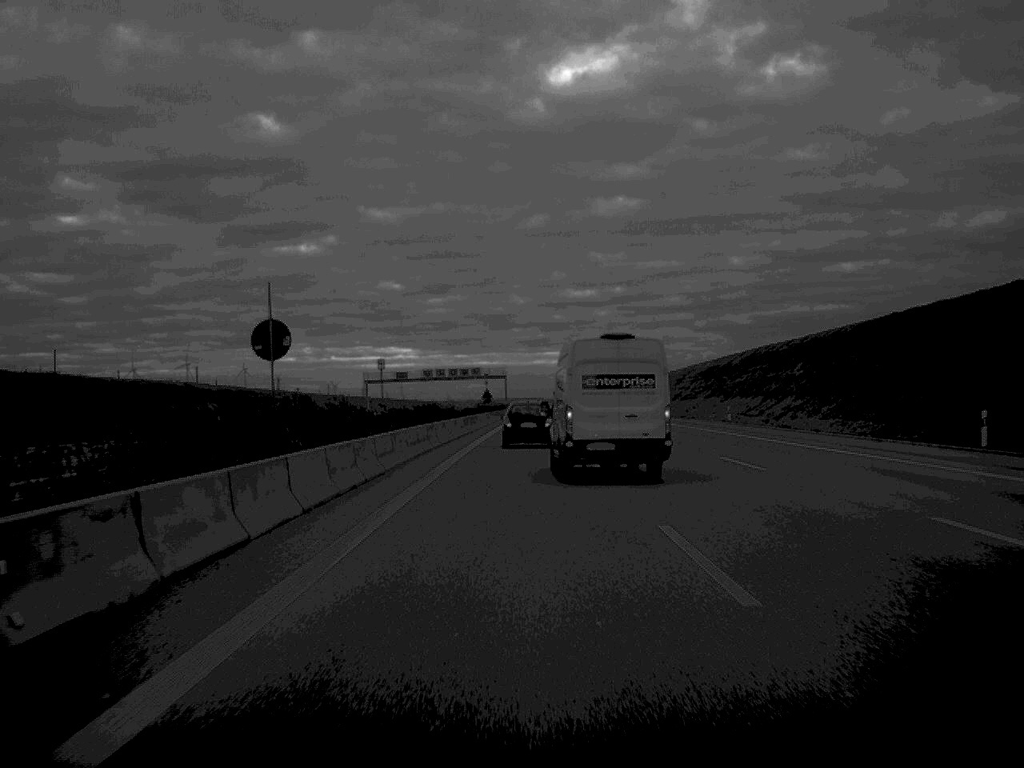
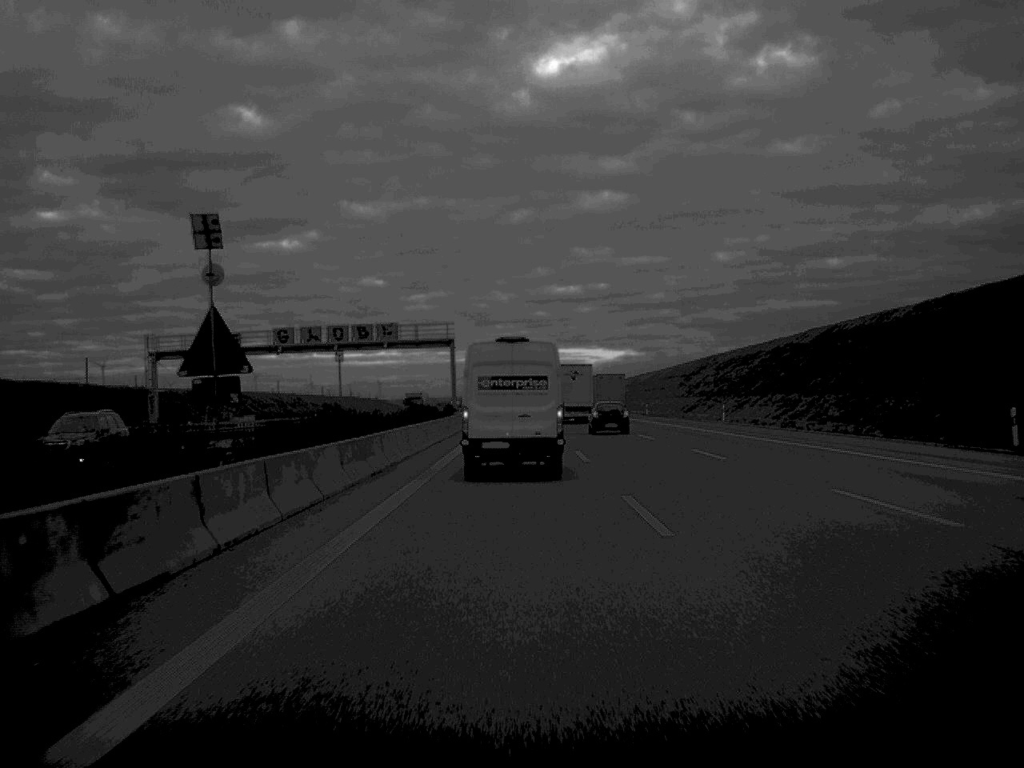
(+0.6, +103.0) m; +1°
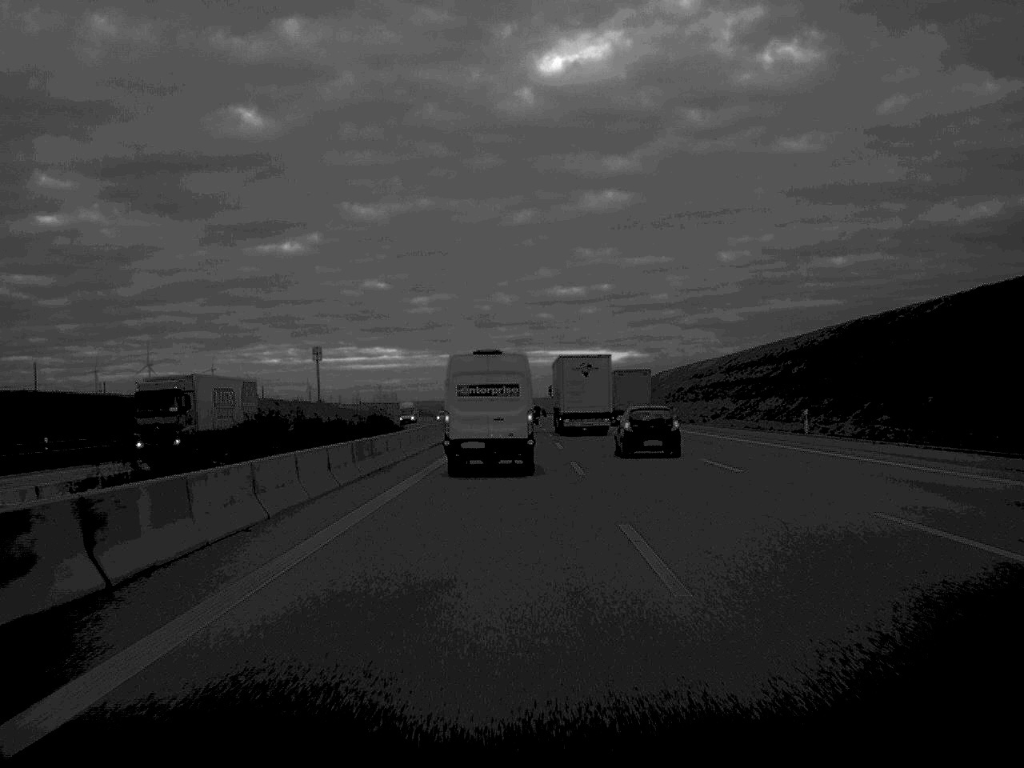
(+0.1, +76.0) m; 0°
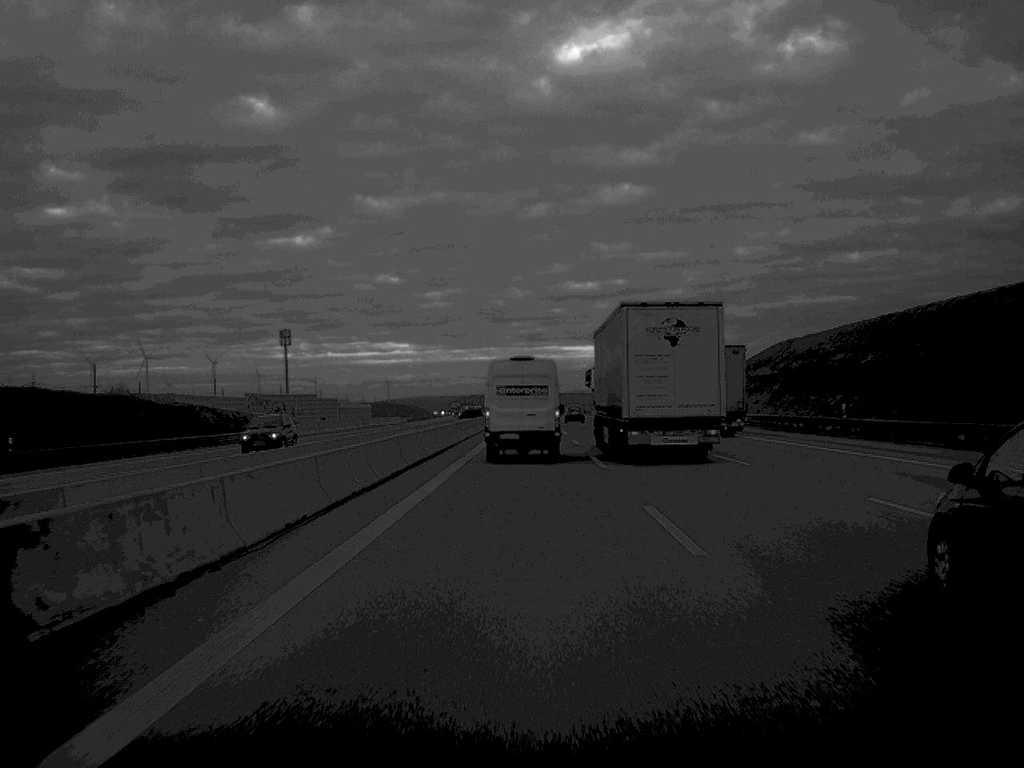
(-0.6, +104.8) m; -1°
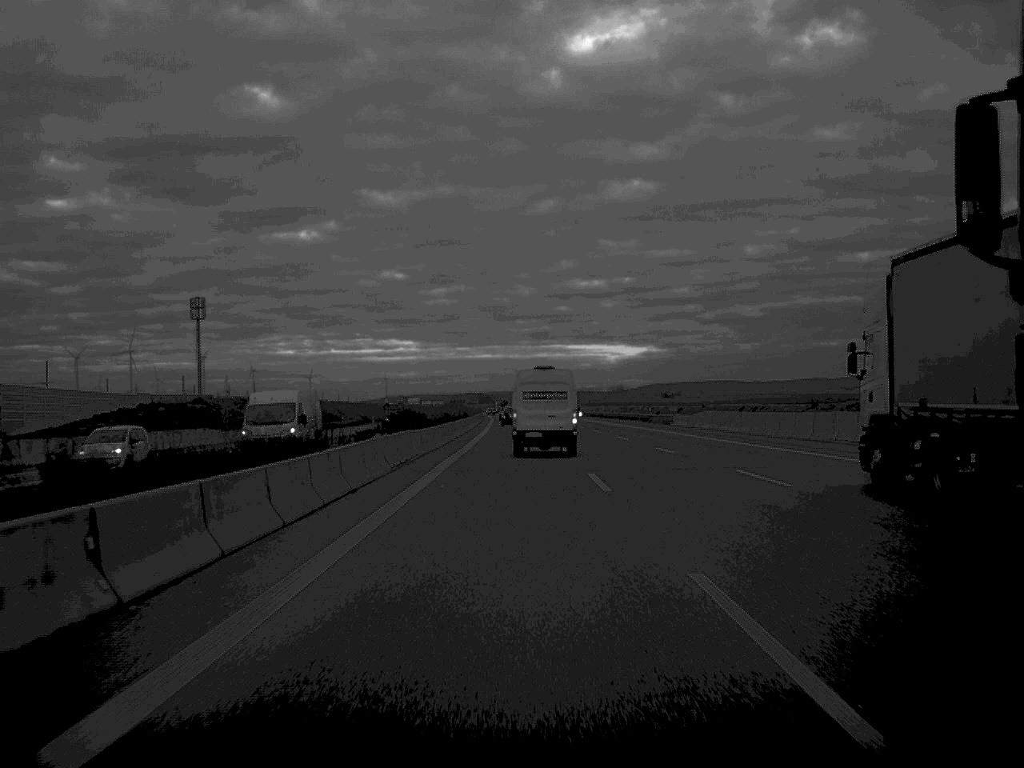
(+0.4, +133.0) m; 0°
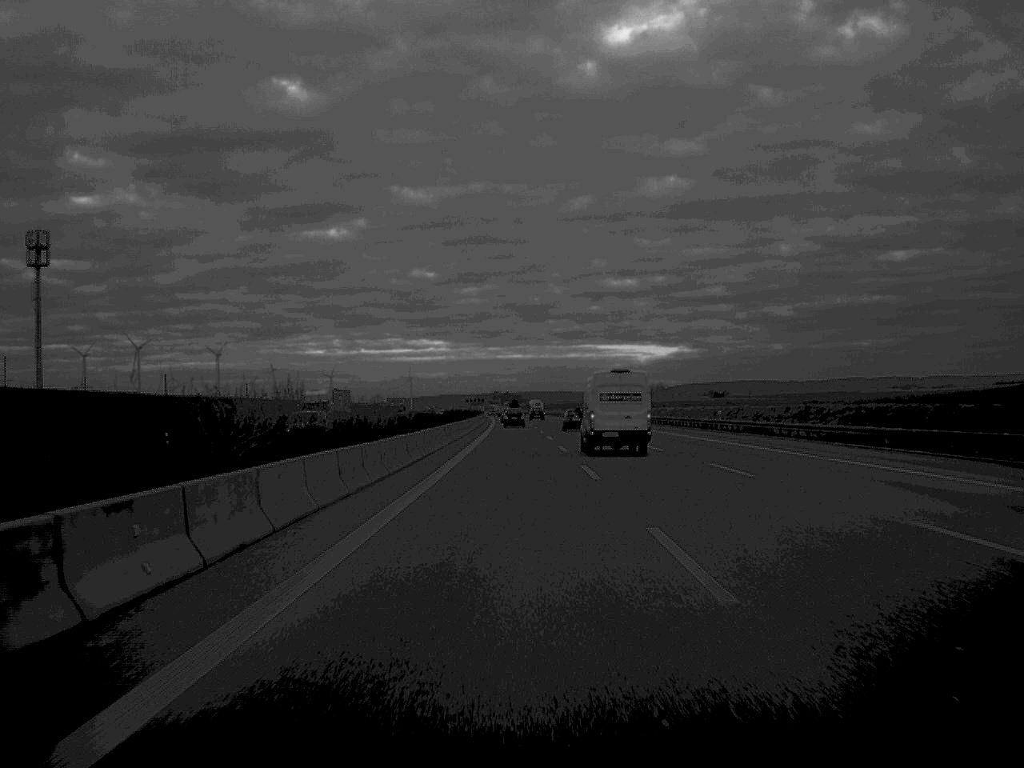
(-1.8, +139.0) m; -1°
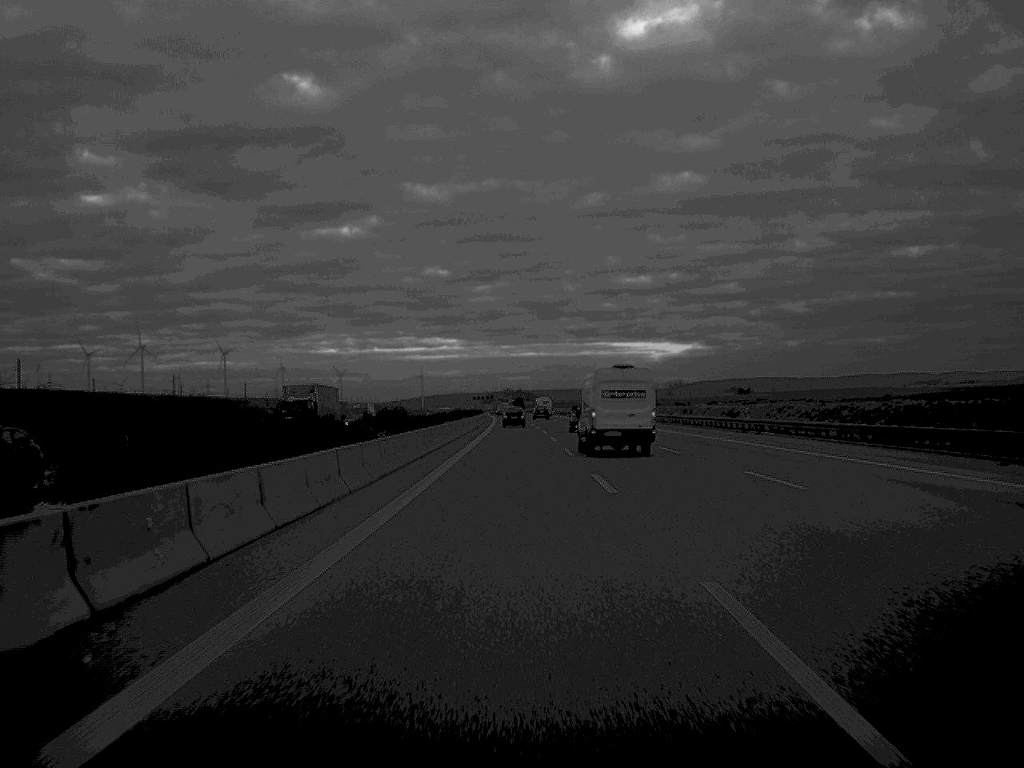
(-0.3, +59.1) m; -1°
